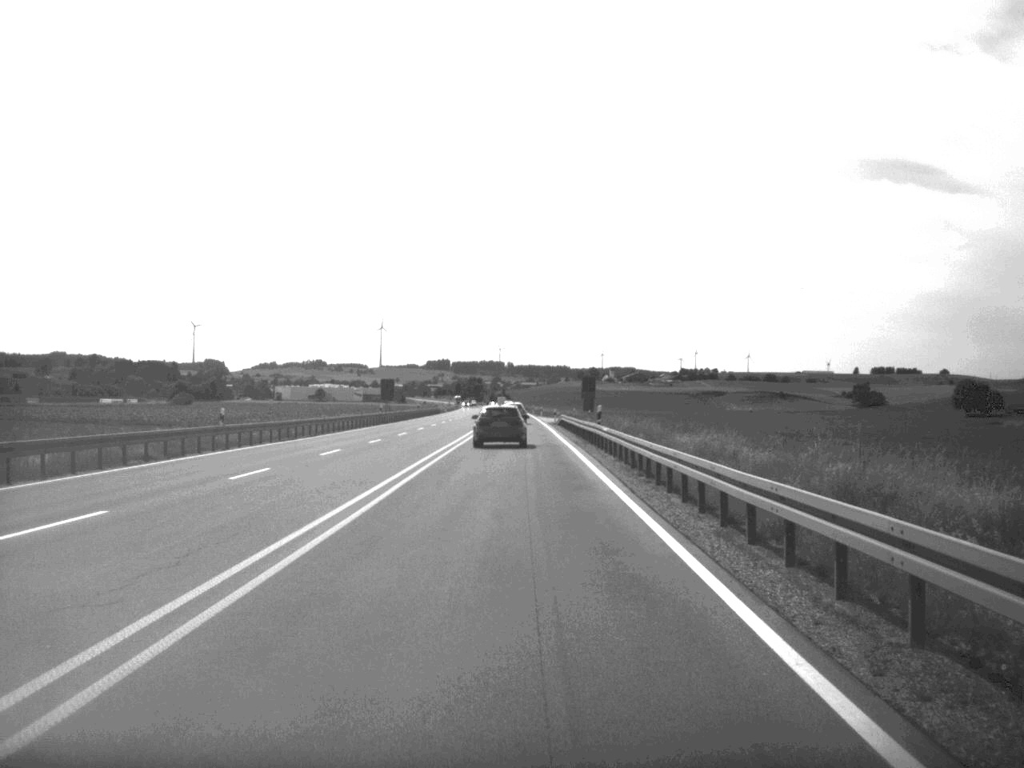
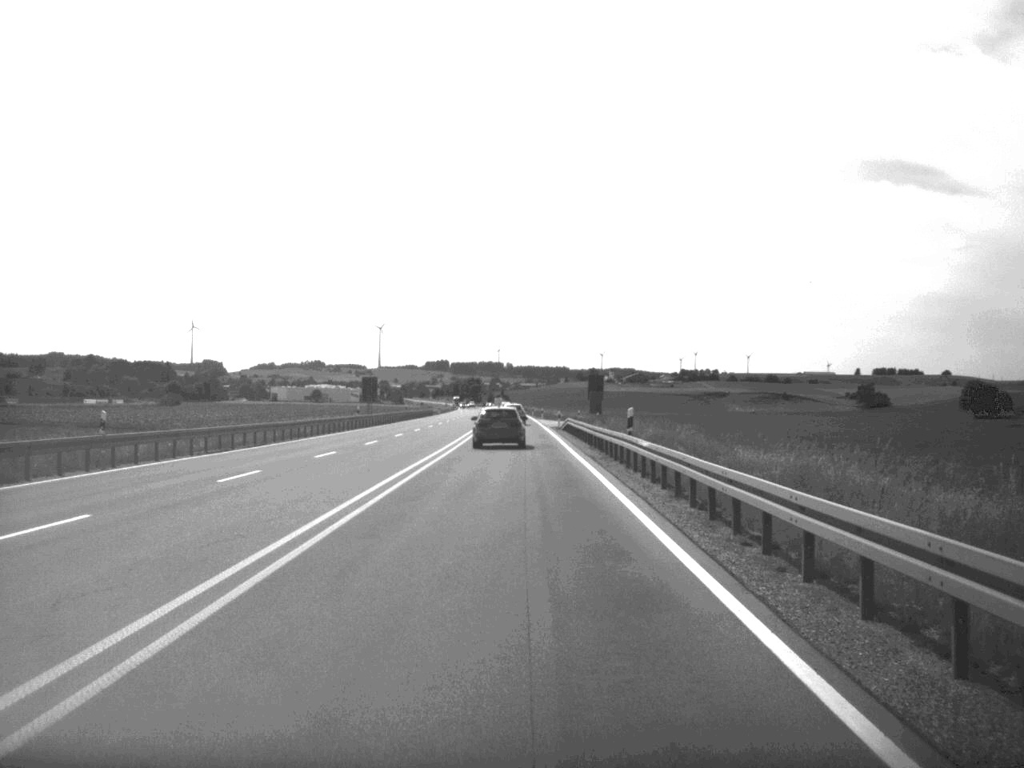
(0.0, +12.7) m; 0°
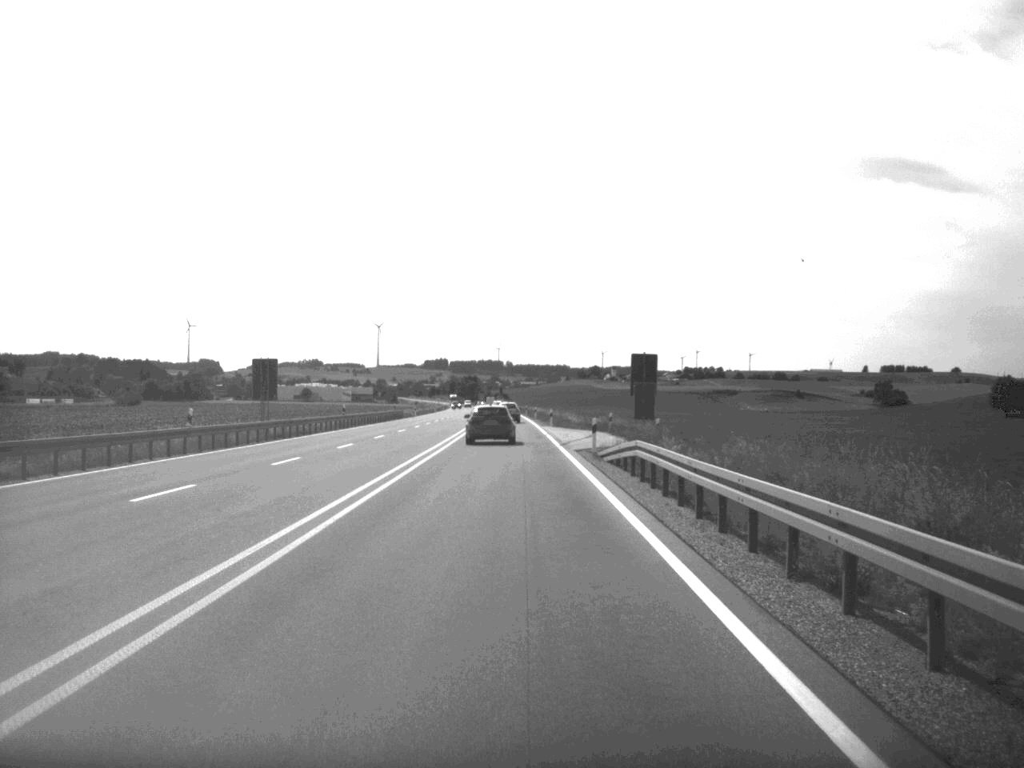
(0.0, +41.2) m; 0°
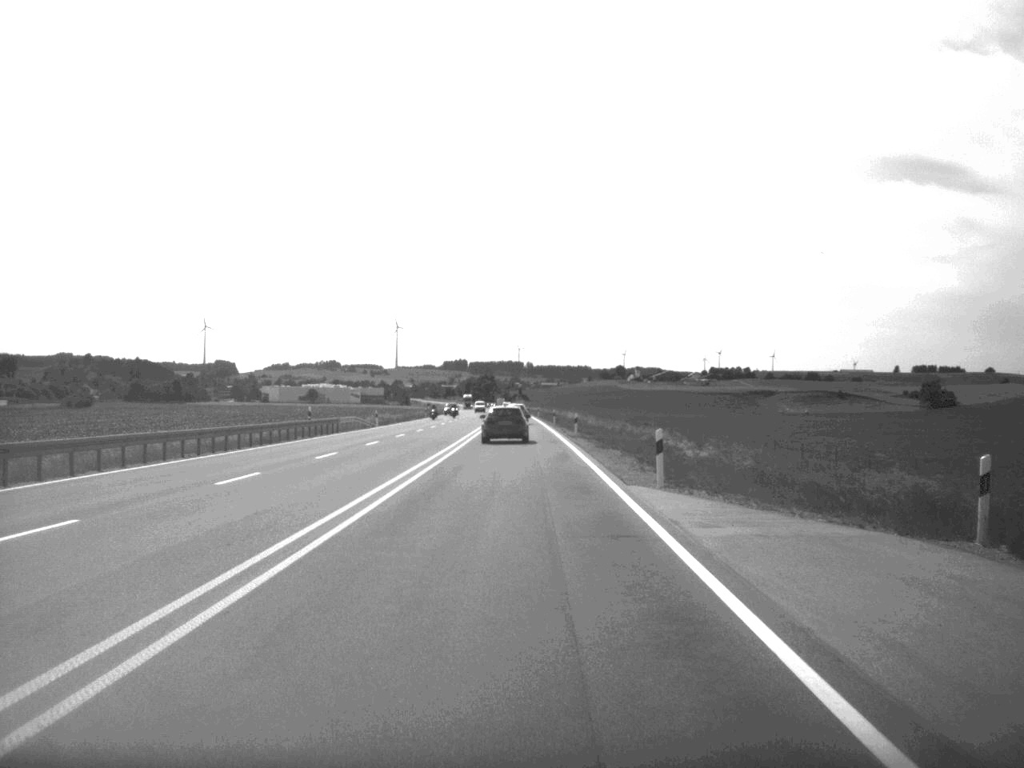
(-0.5, +55.1) m; -1°
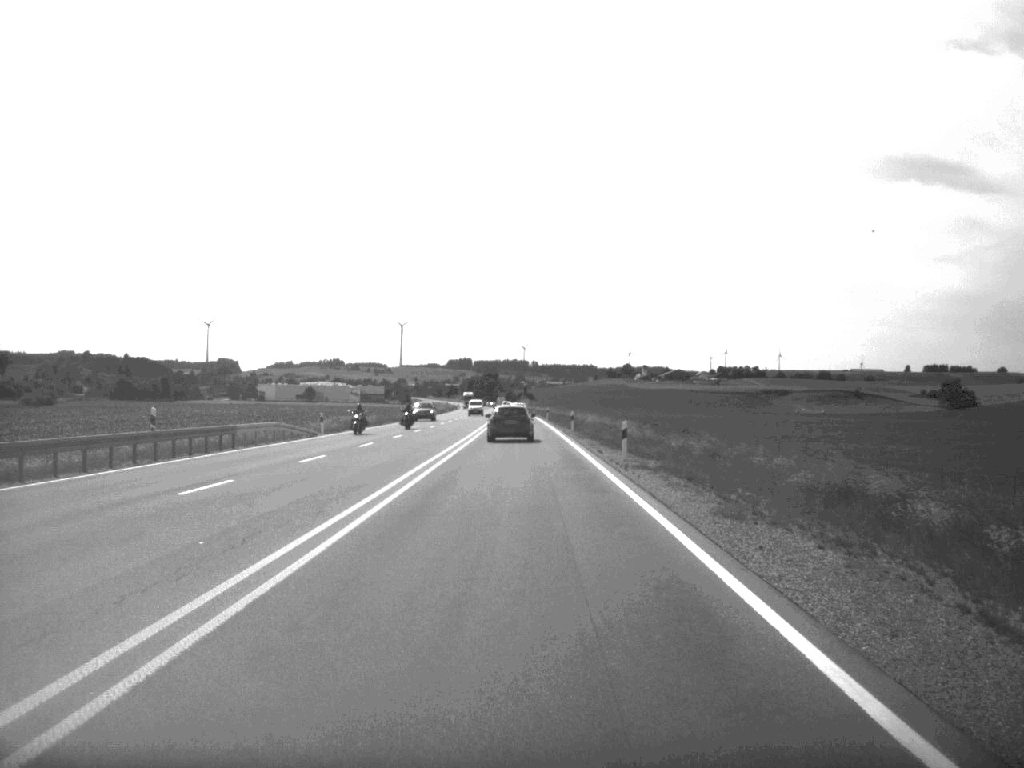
(-0.1, +27.1) m; 0°
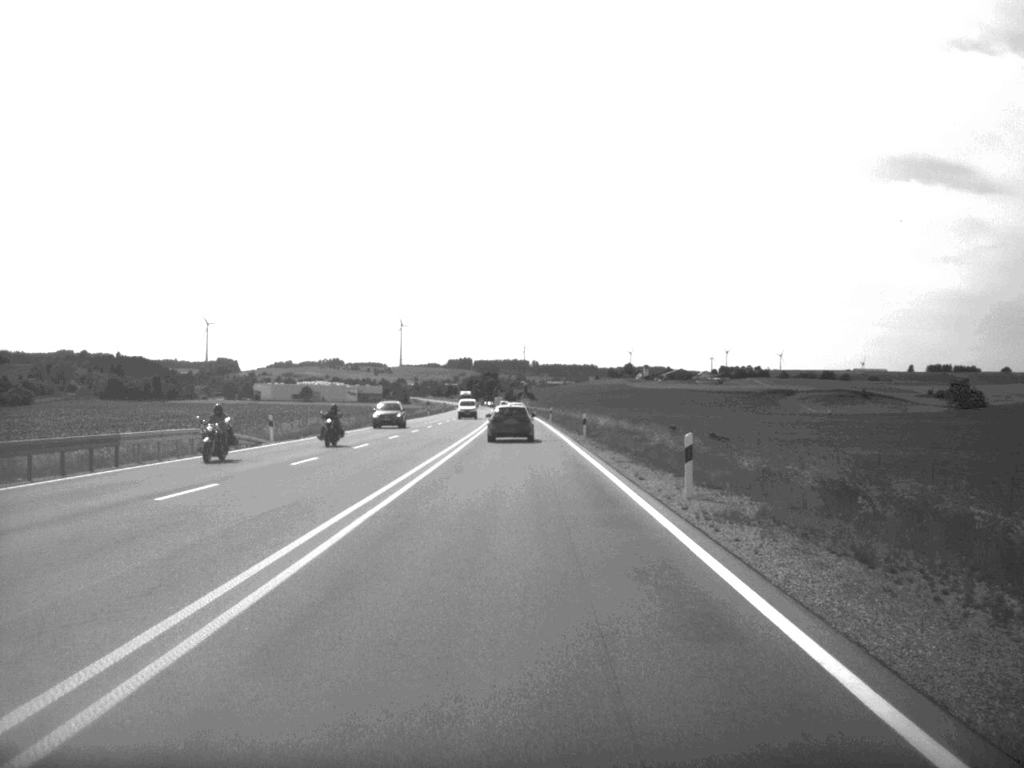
(0.0, +13.3) m; 0°
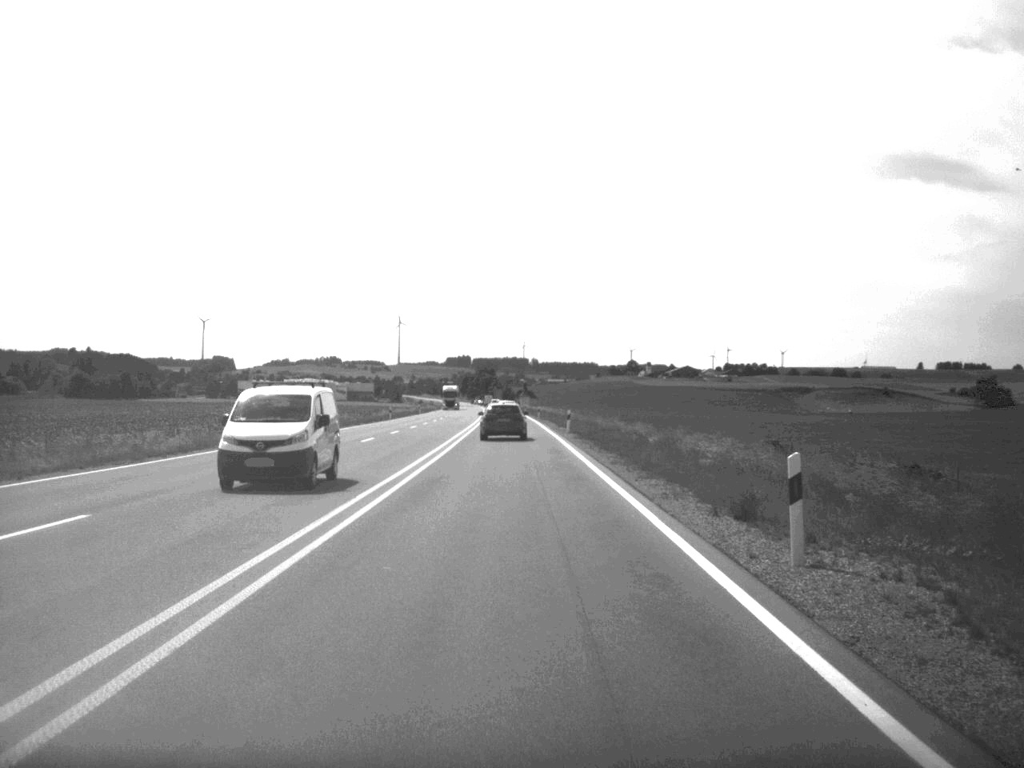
(0.0, +42.9) m; 0°
